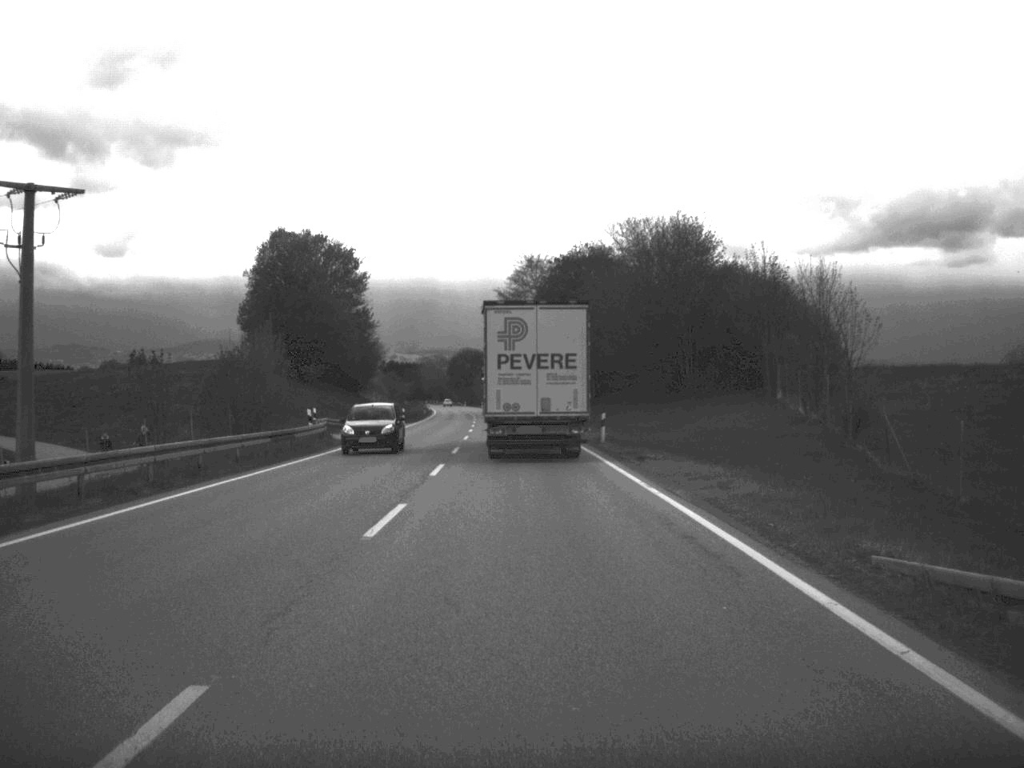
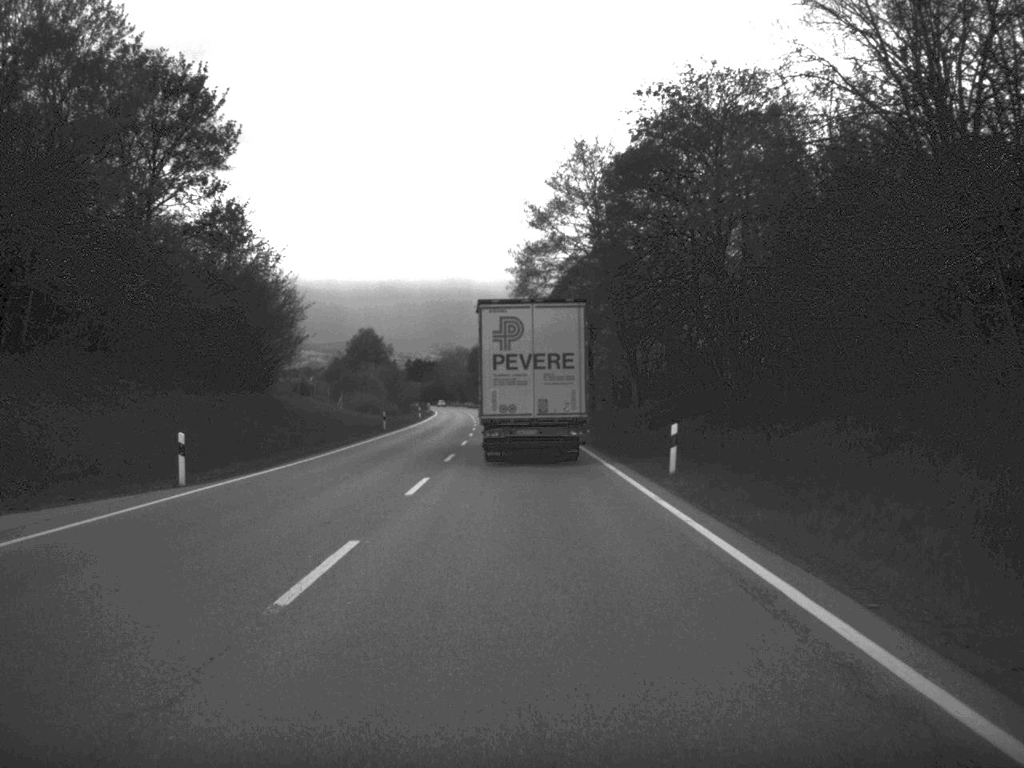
(-0.9, +63.6) m; -2°
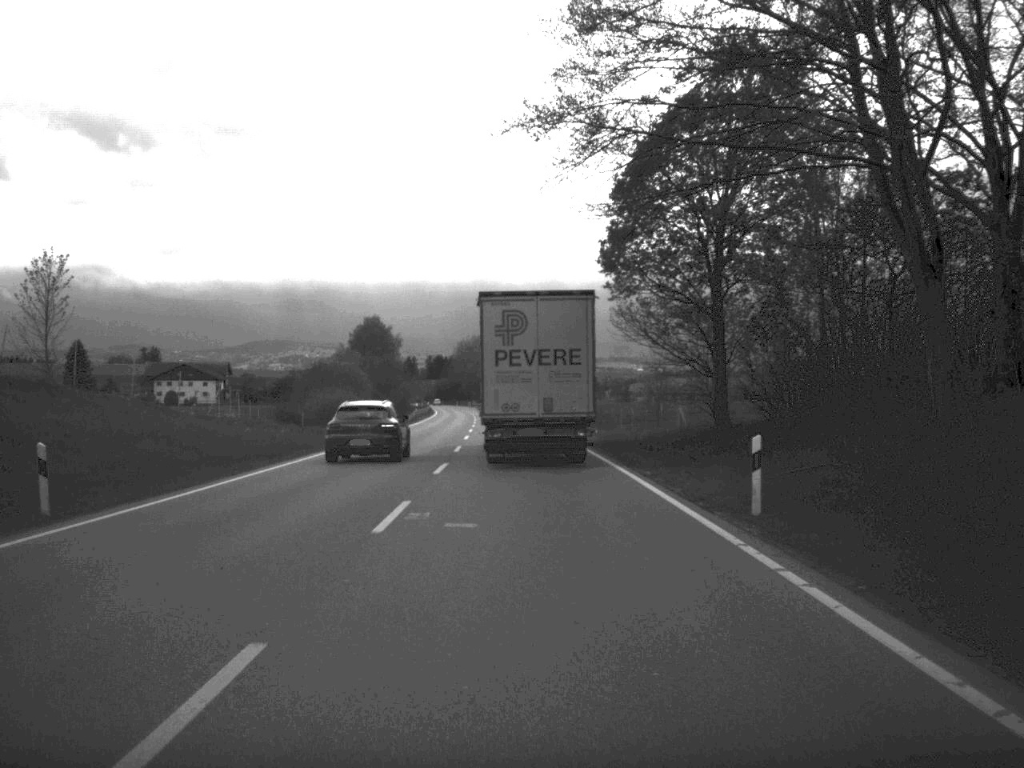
(-0.8, +53.3) m; -1°
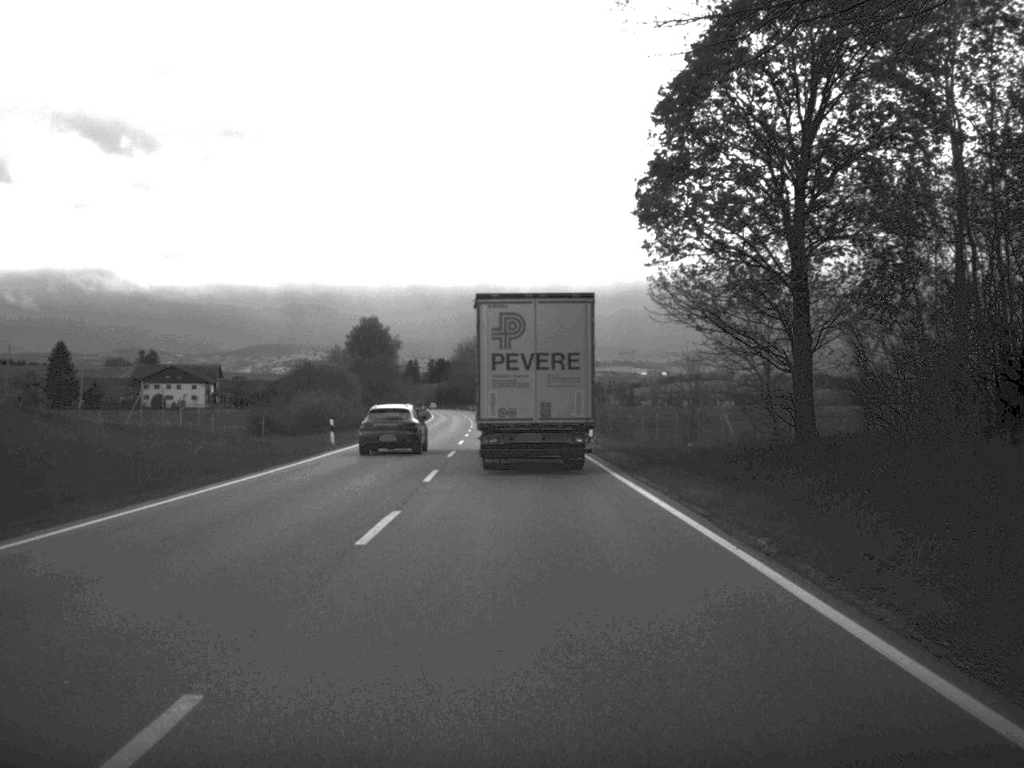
(0.0, +12.7) m; 0°
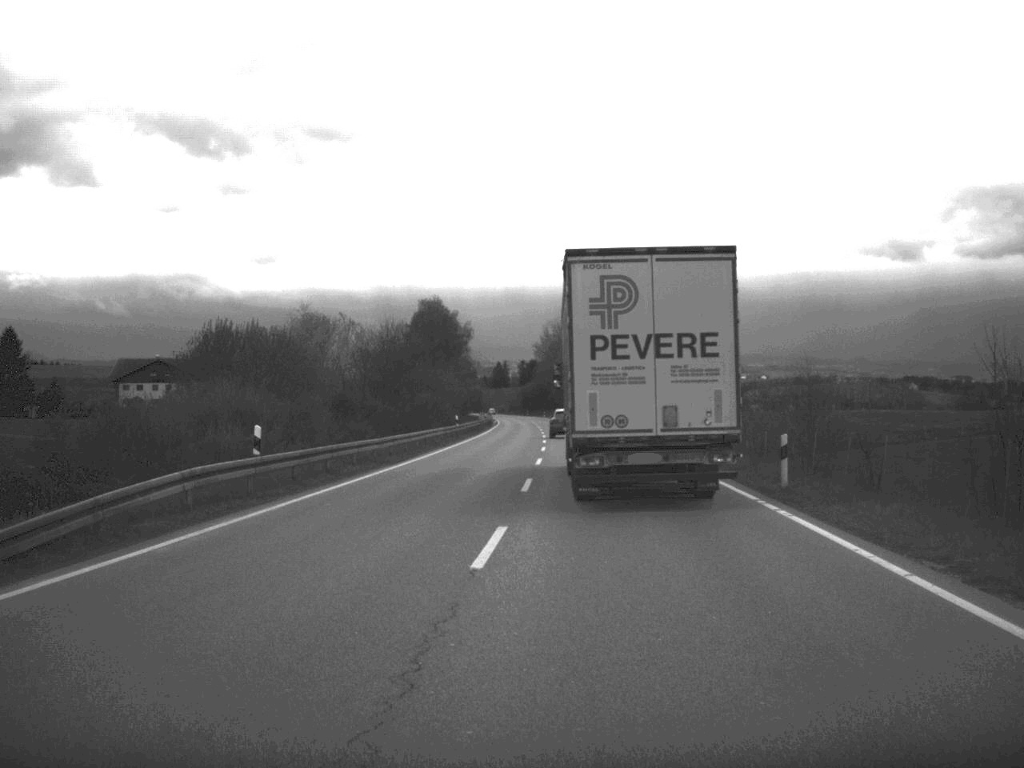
(-2.3, +72.0) m; -5°
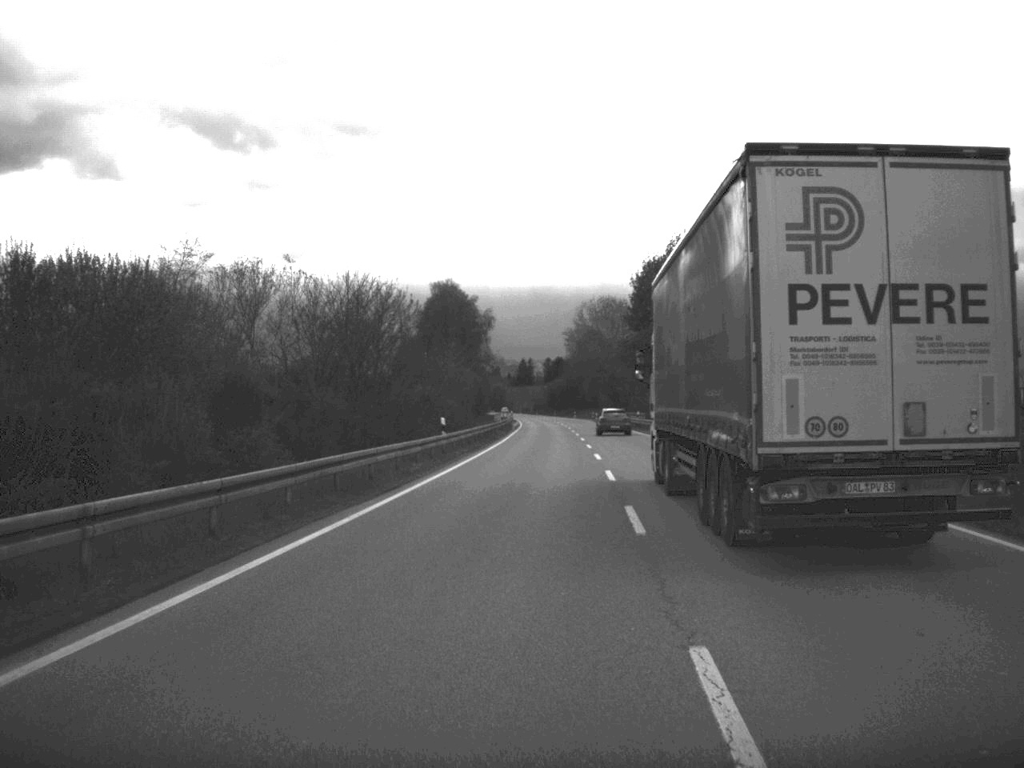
(-0.5, +32.5) m; -1°
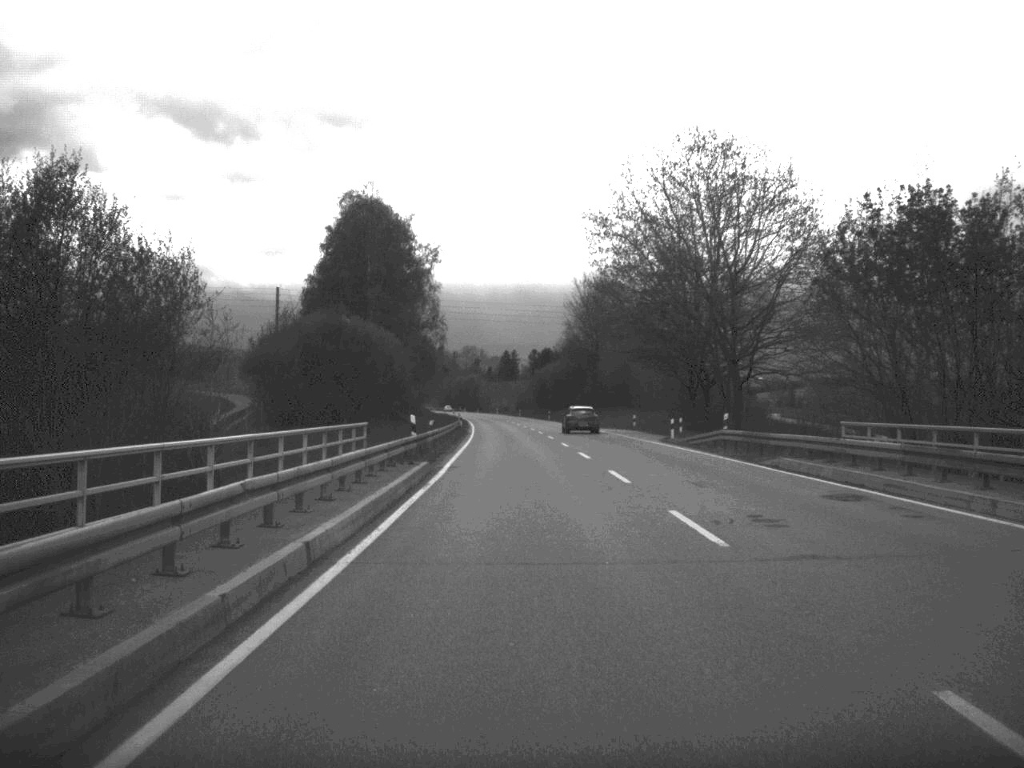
(+1.0, +96.1) m; 0°
